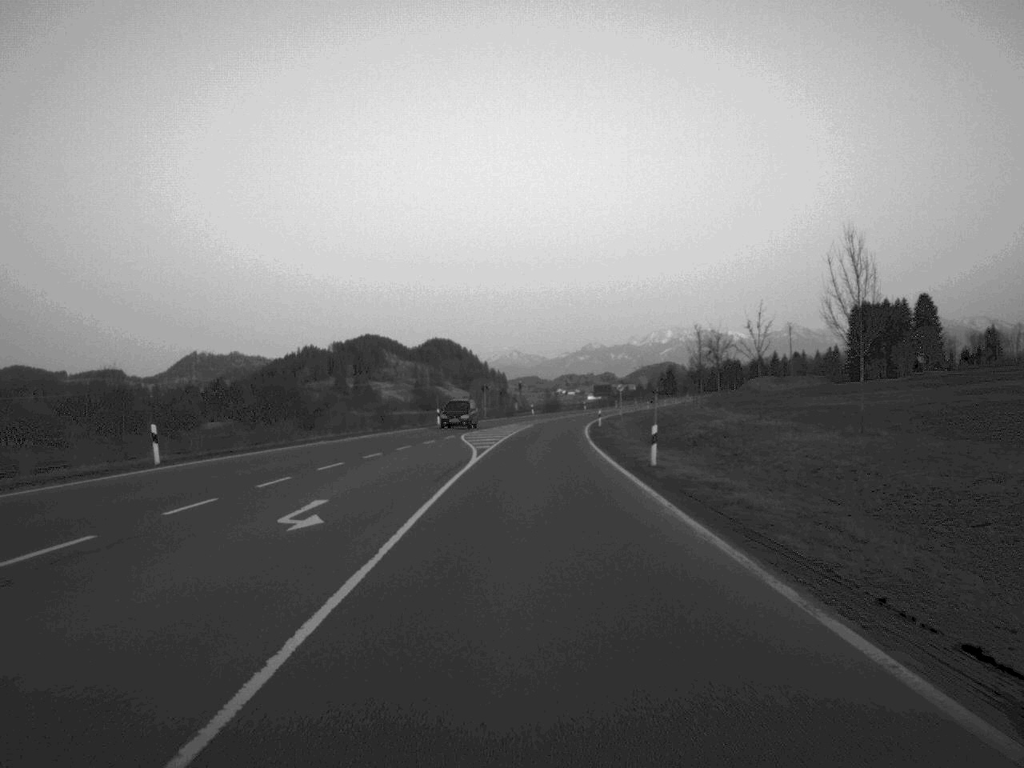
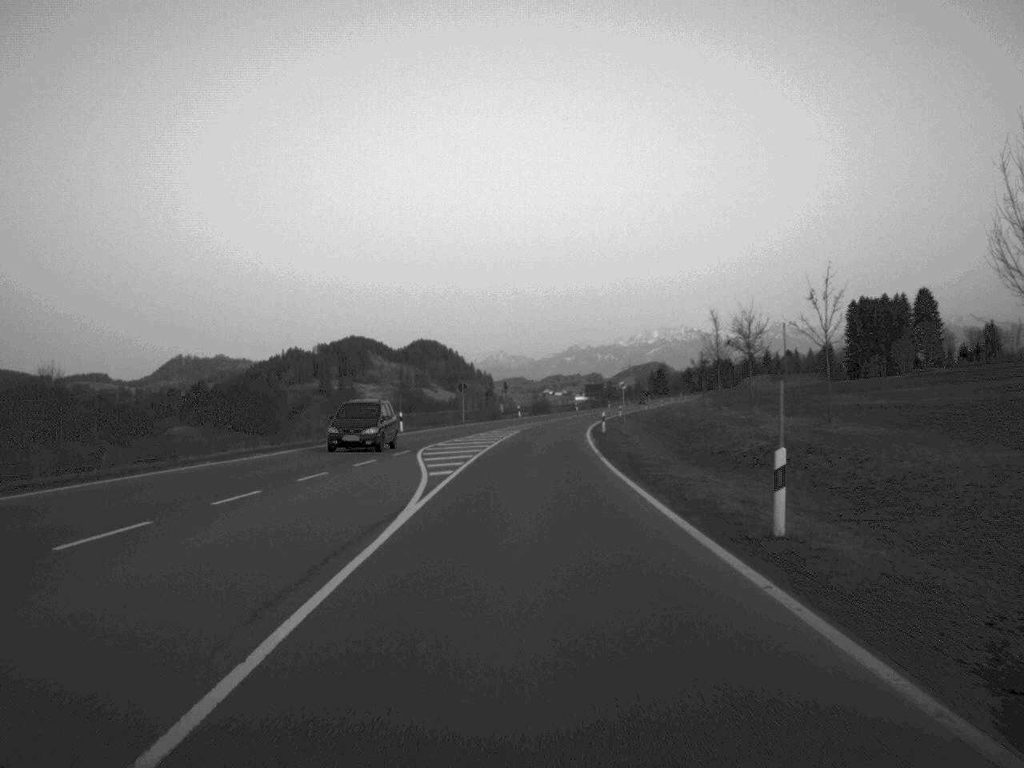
(+0.1, +16.3) m; +1°
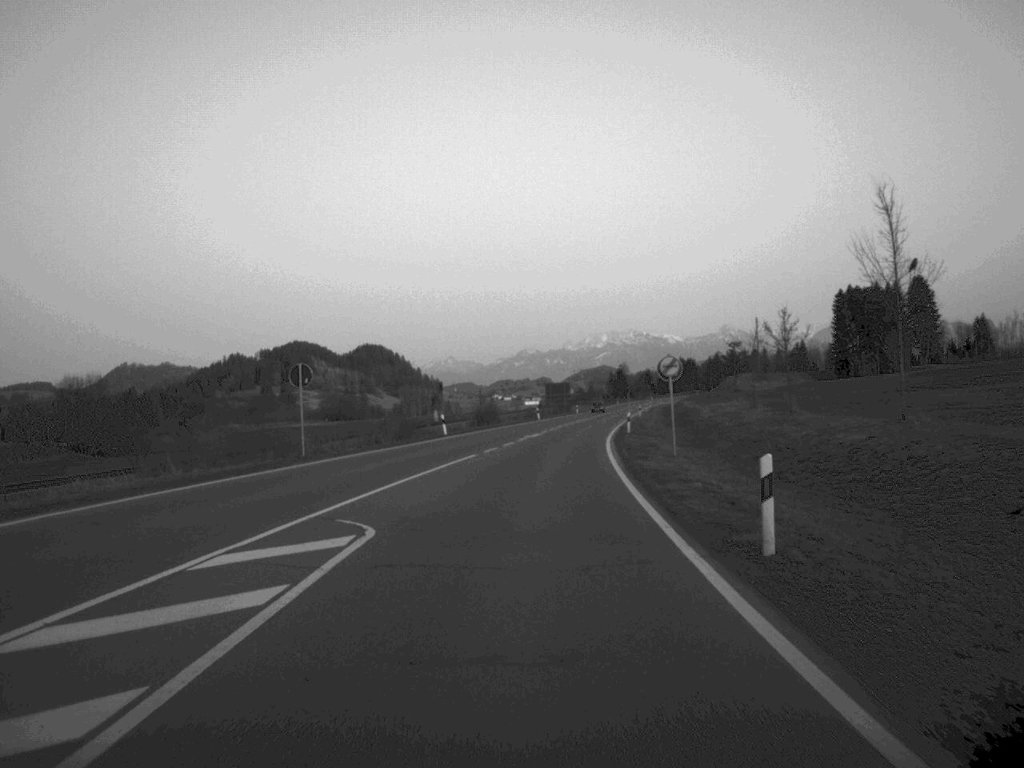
(+0.9, +51.1) m; +2°
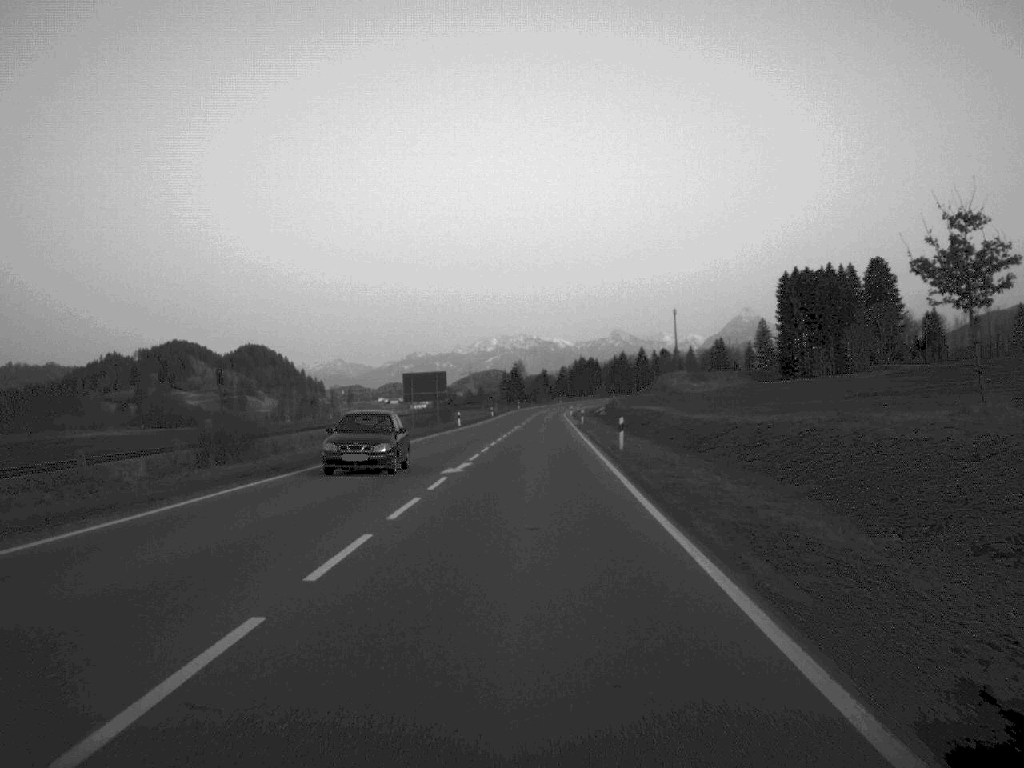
(+3.4, +70.5) m; +5°
